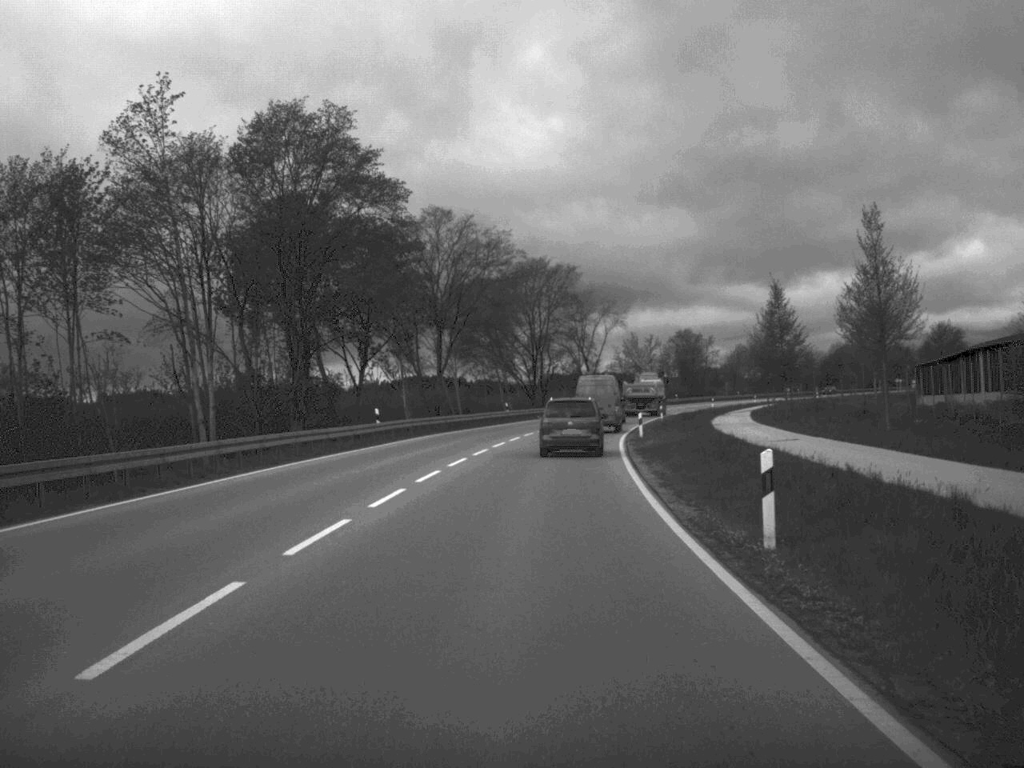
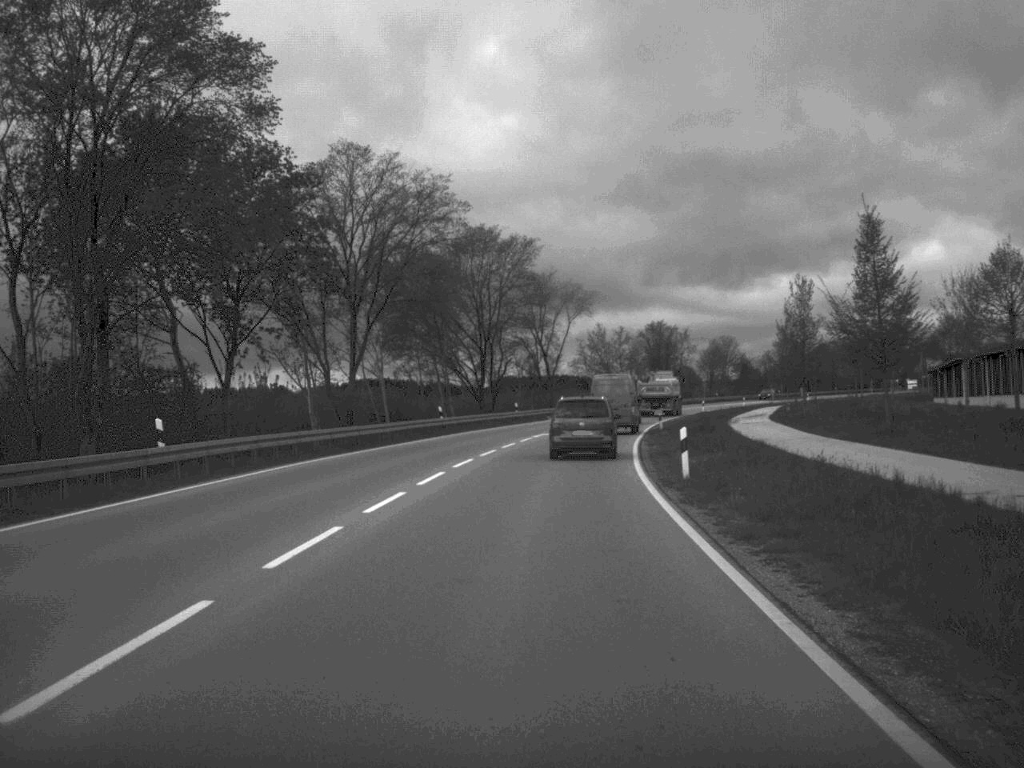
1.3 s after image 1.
(+0.4, +24.5) m; +2°
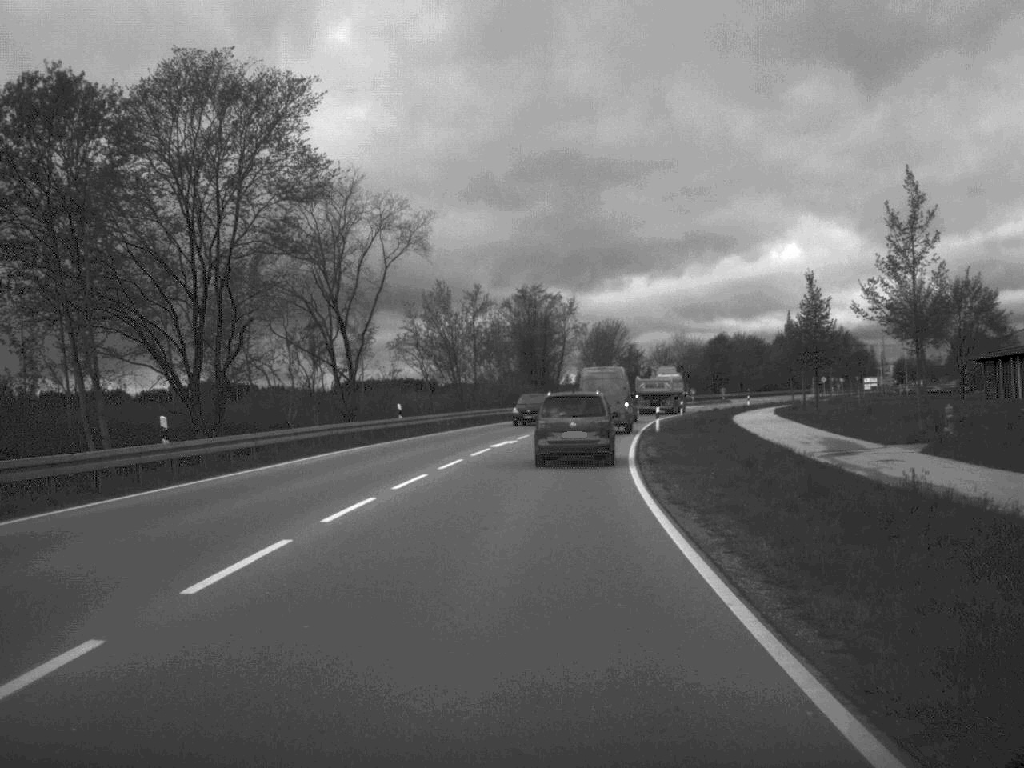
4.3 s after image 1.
(+3.2, +54.6) m; +7°
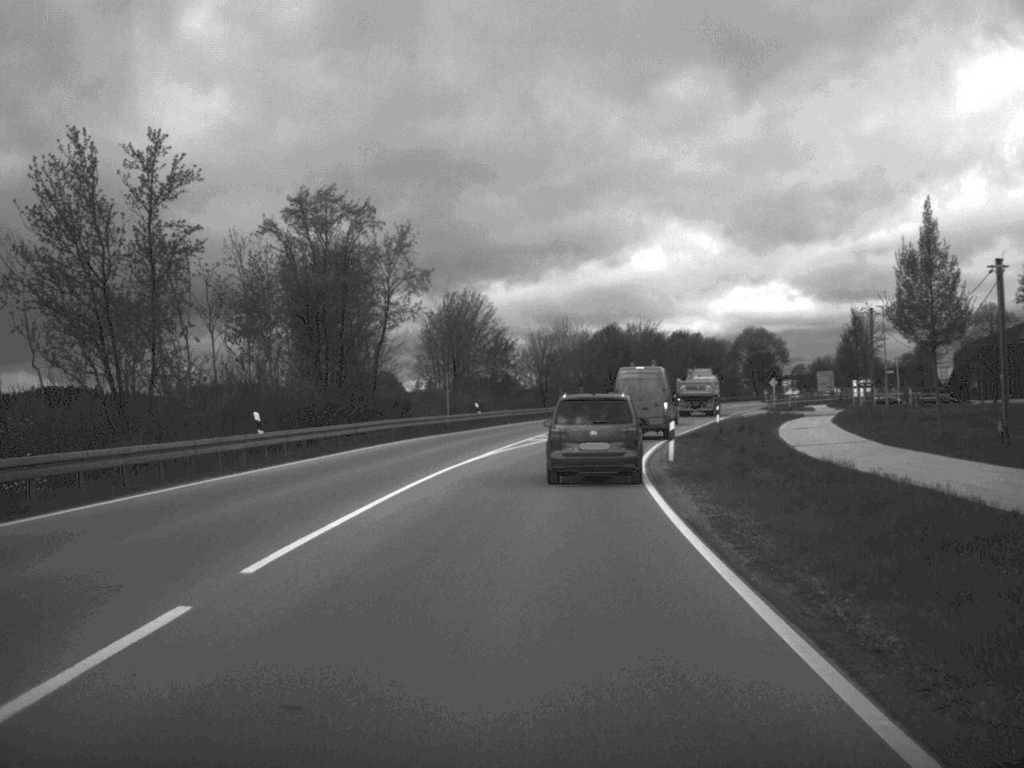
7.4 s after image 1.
(+2.7, +51.4) m; +6°
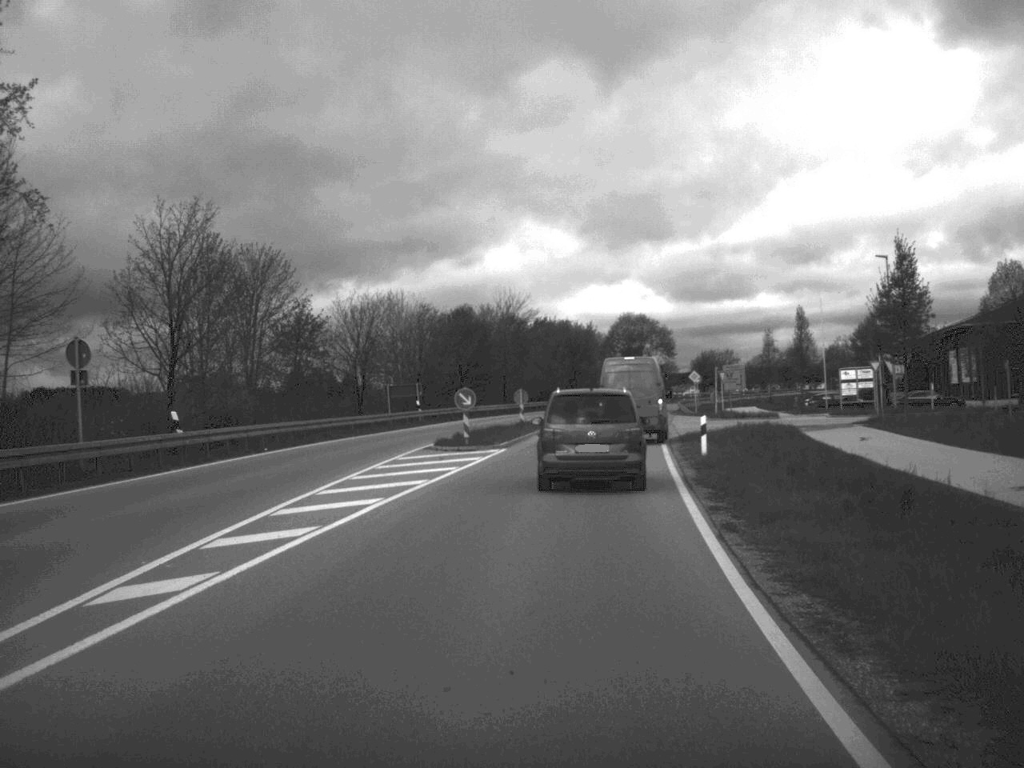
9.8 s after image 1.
(+2.0, +35.6) m; +7°
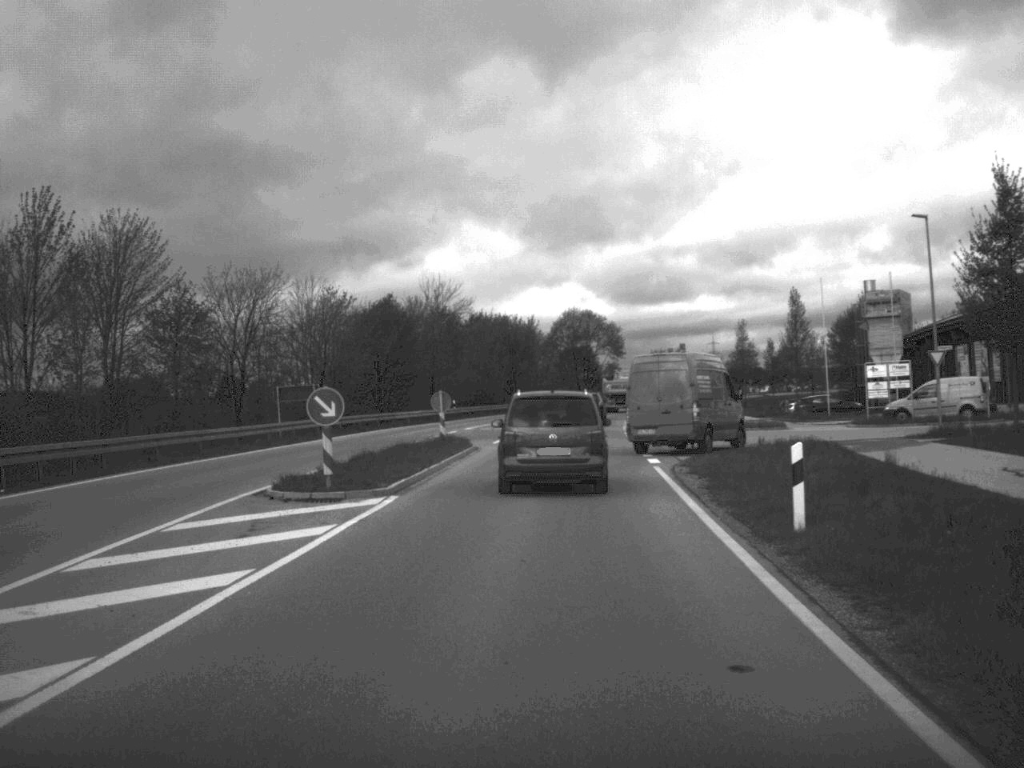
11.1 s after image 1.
(+0.4, +15.8) m; +3°
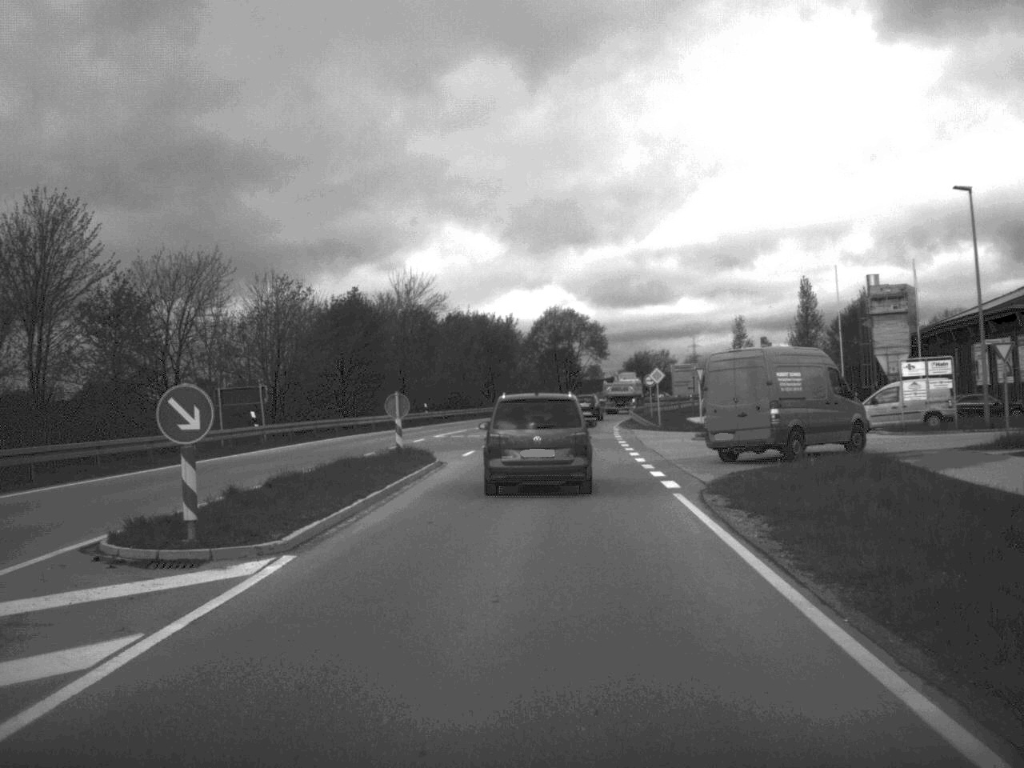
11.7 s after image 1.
(+0.1, +7.3) m; +1°
